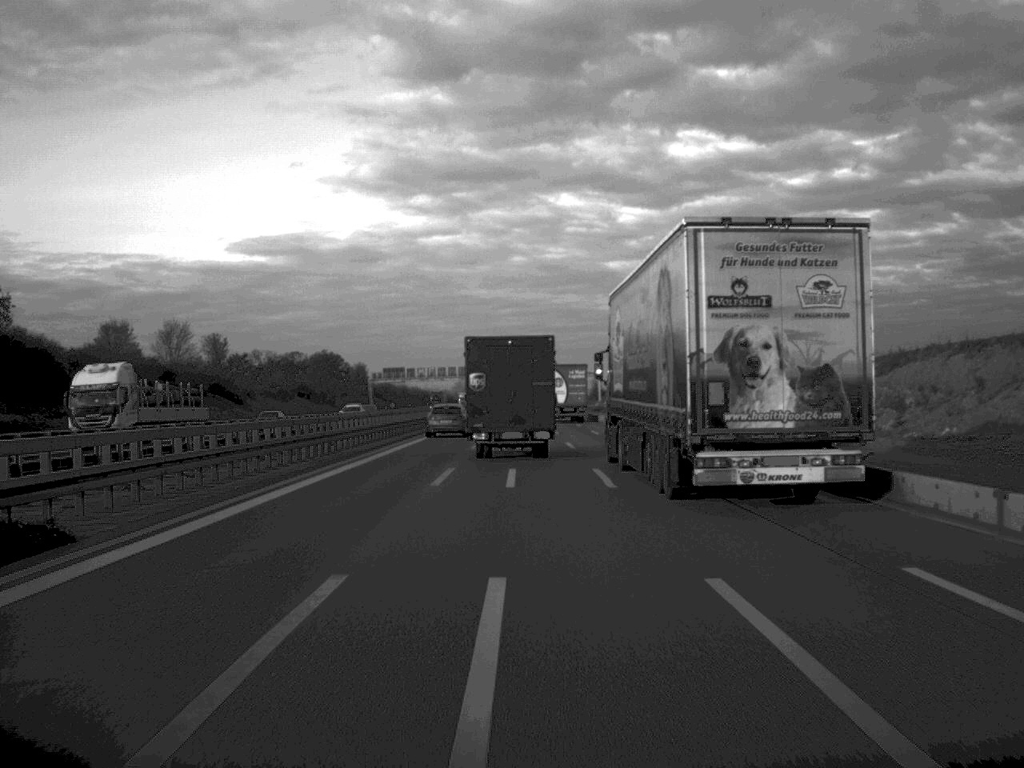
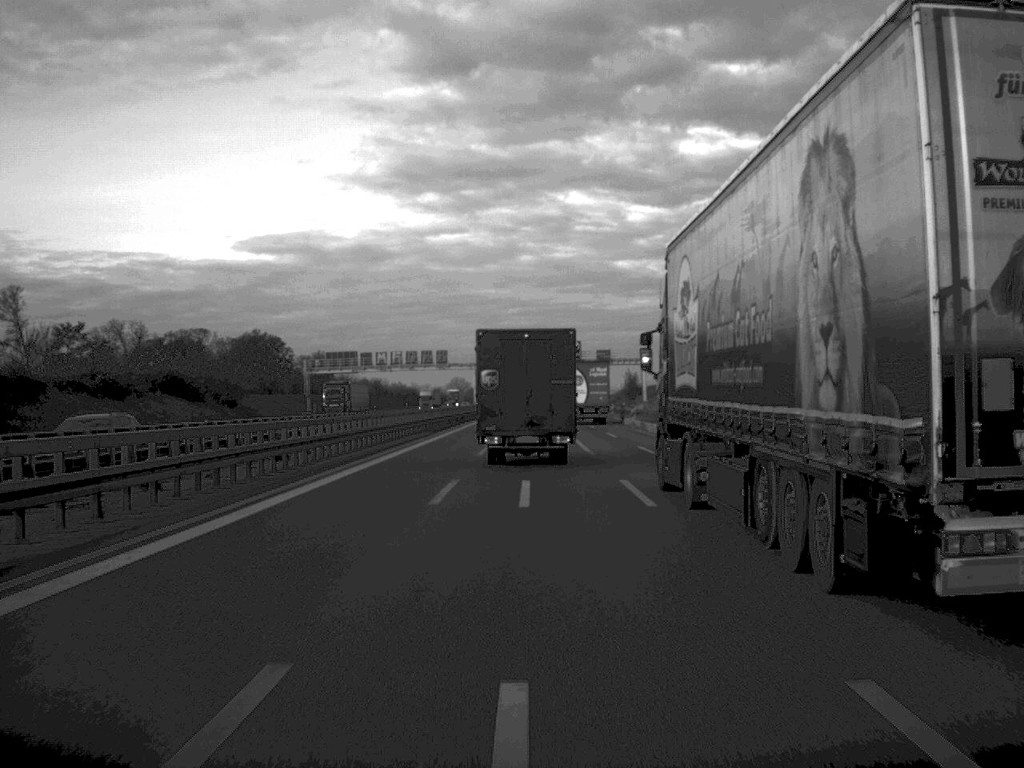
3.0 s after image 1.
(-0.4, +76.4) m; 0°
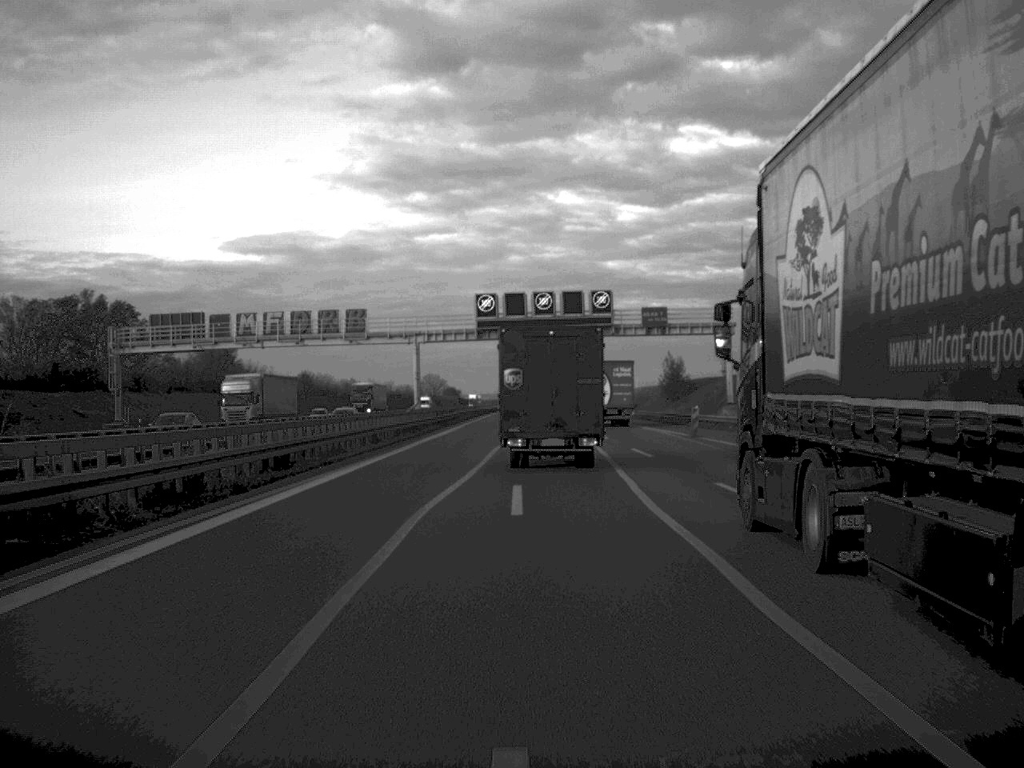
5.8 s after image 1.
(+0.2, +72.4) m; +1°
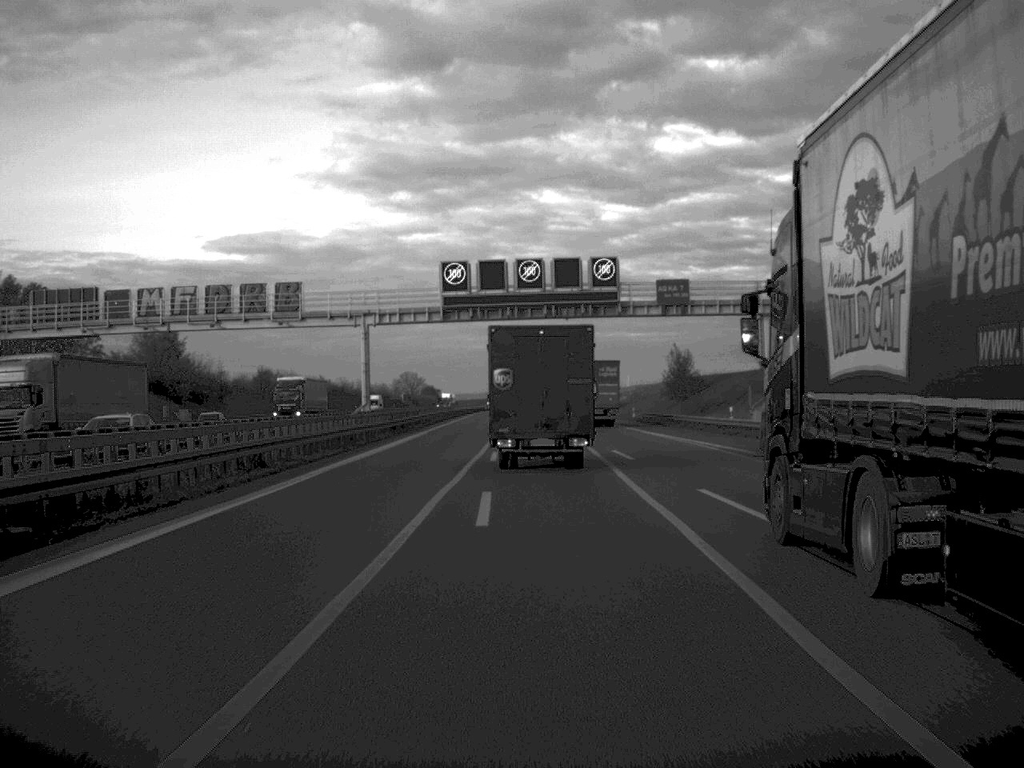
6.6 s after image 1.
(+0.1, +20.0) m; +1°
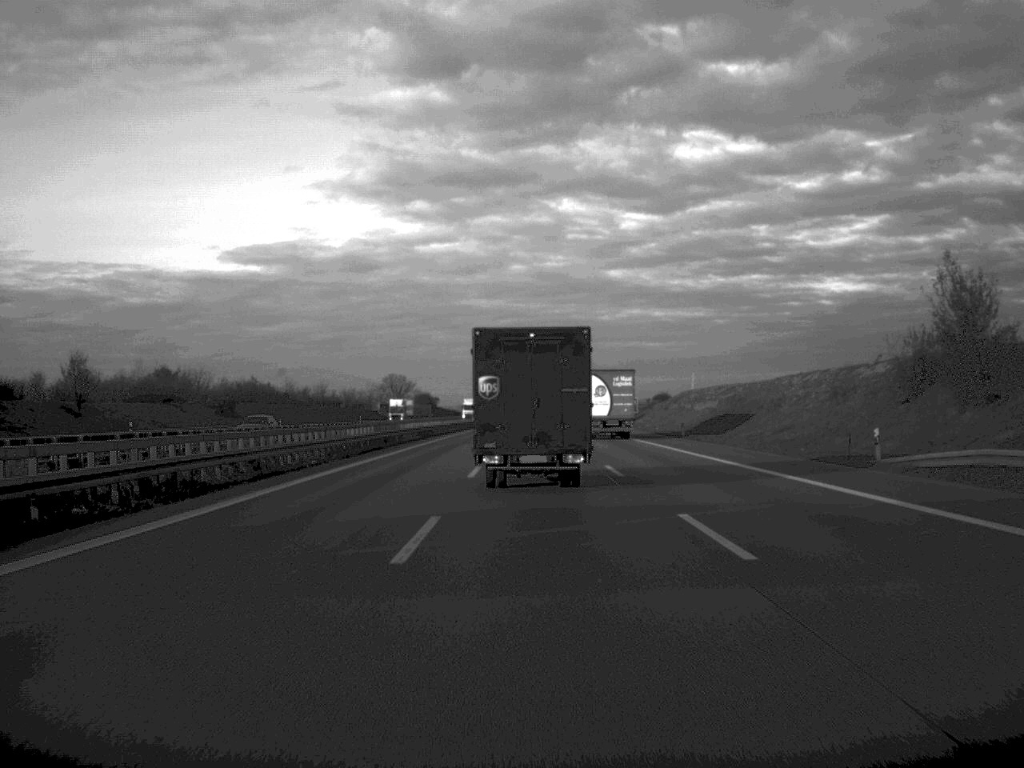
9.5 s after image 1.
(-0.3, +74.1) m; -1°
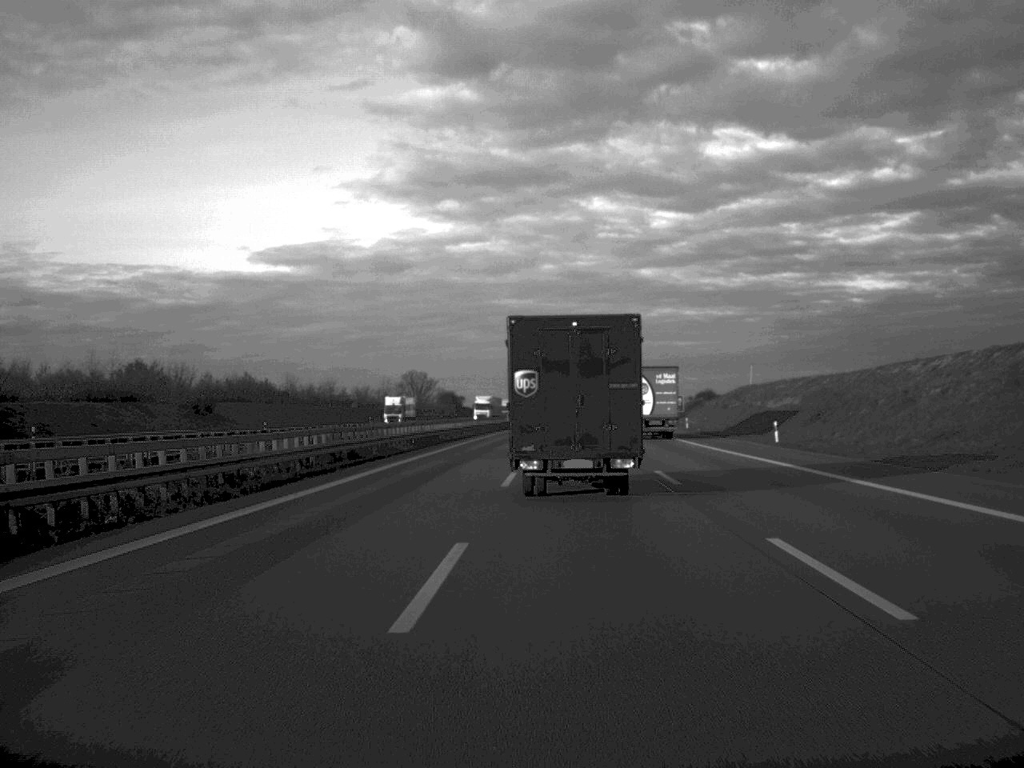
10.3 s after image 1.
(-0.3, +22.9) m; -1°
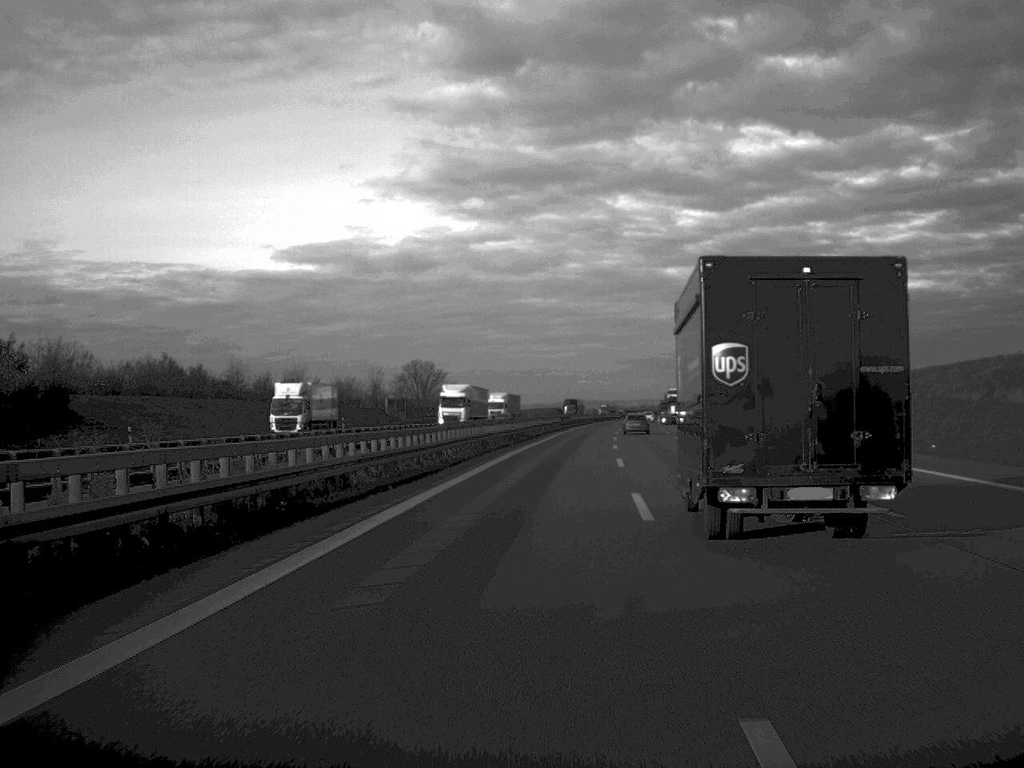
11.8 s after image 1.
(-0.8, +44.8) m; -1°
